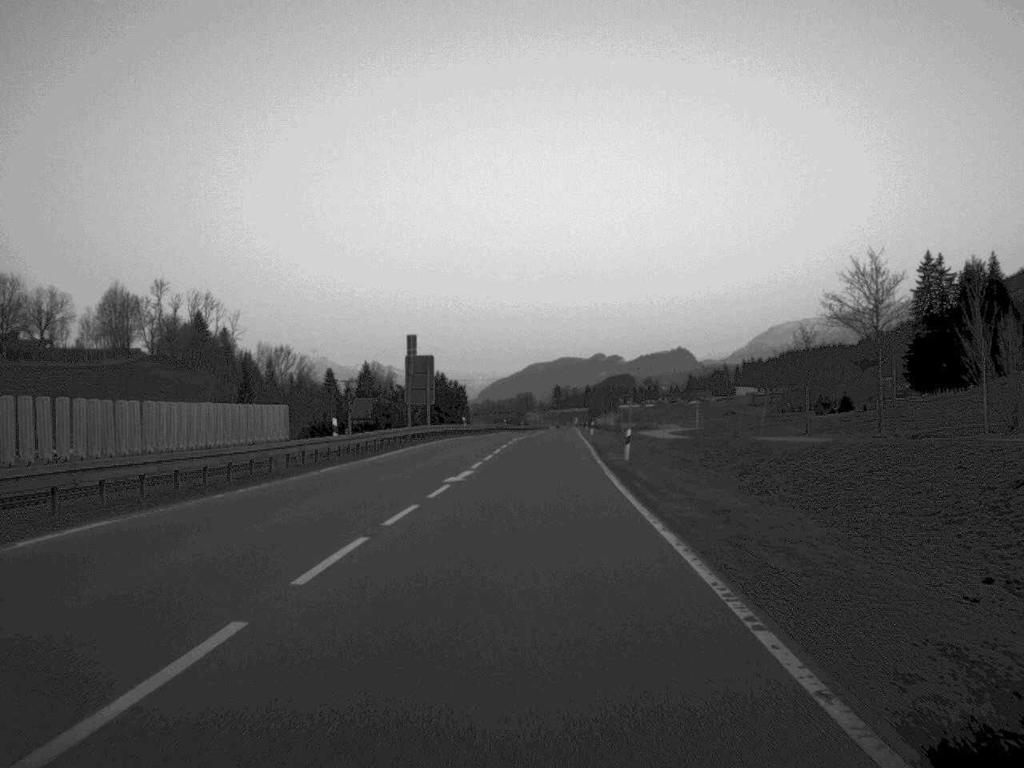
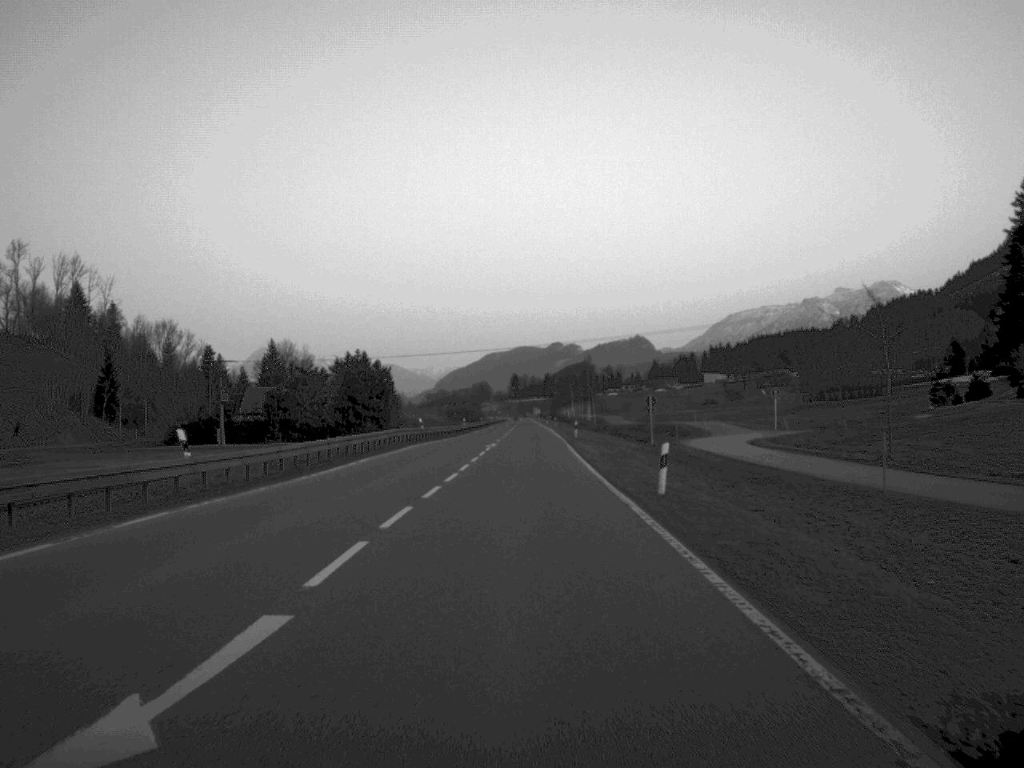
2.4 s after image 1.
(+1.3, +65.1) m; +2°
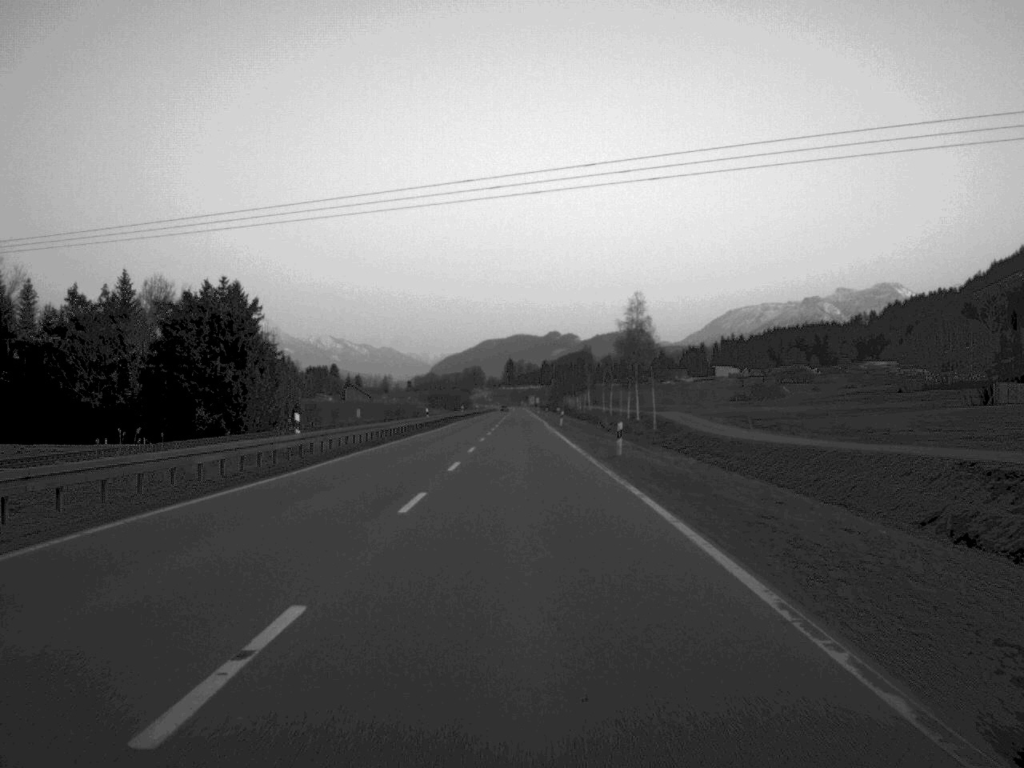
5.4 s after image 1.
(+0.2, +88.6) m; 0°
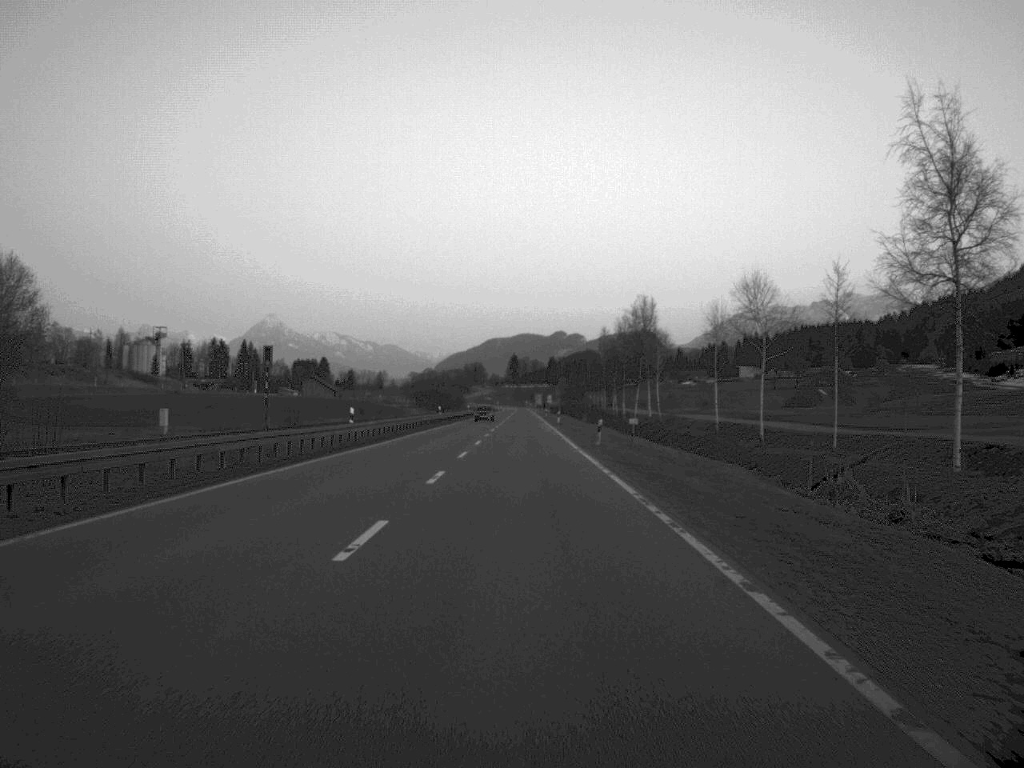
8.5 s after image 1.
(-0.2, +89.1) m; 0°
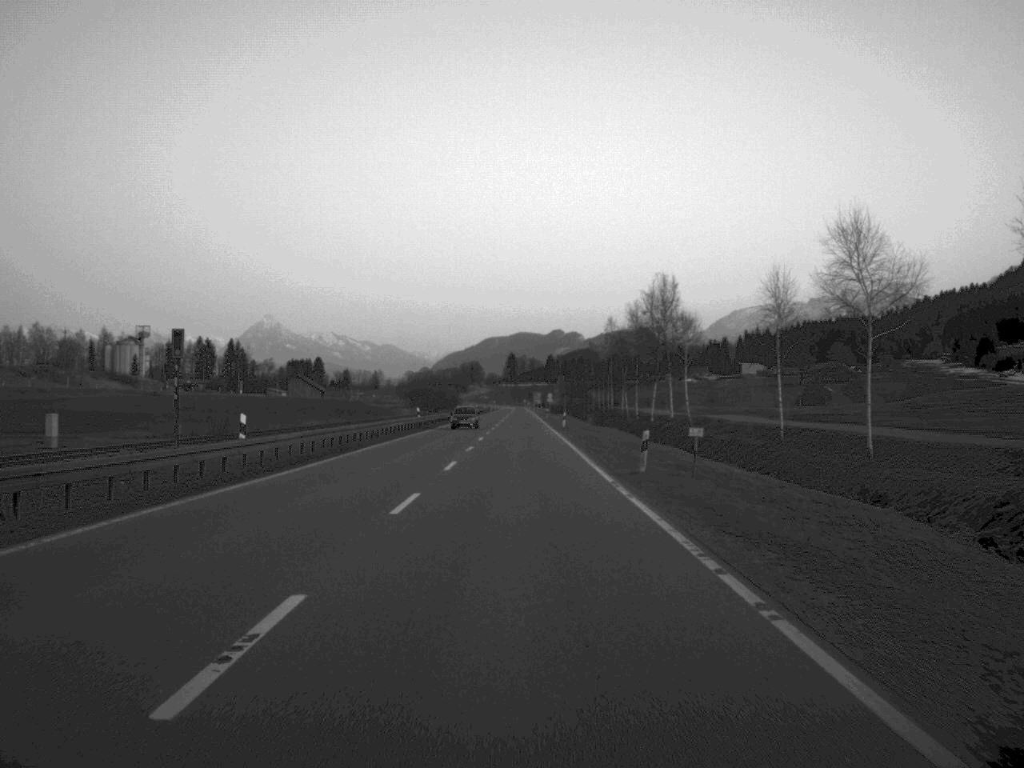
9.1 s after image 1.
(0.0, +17.6) m; 0°
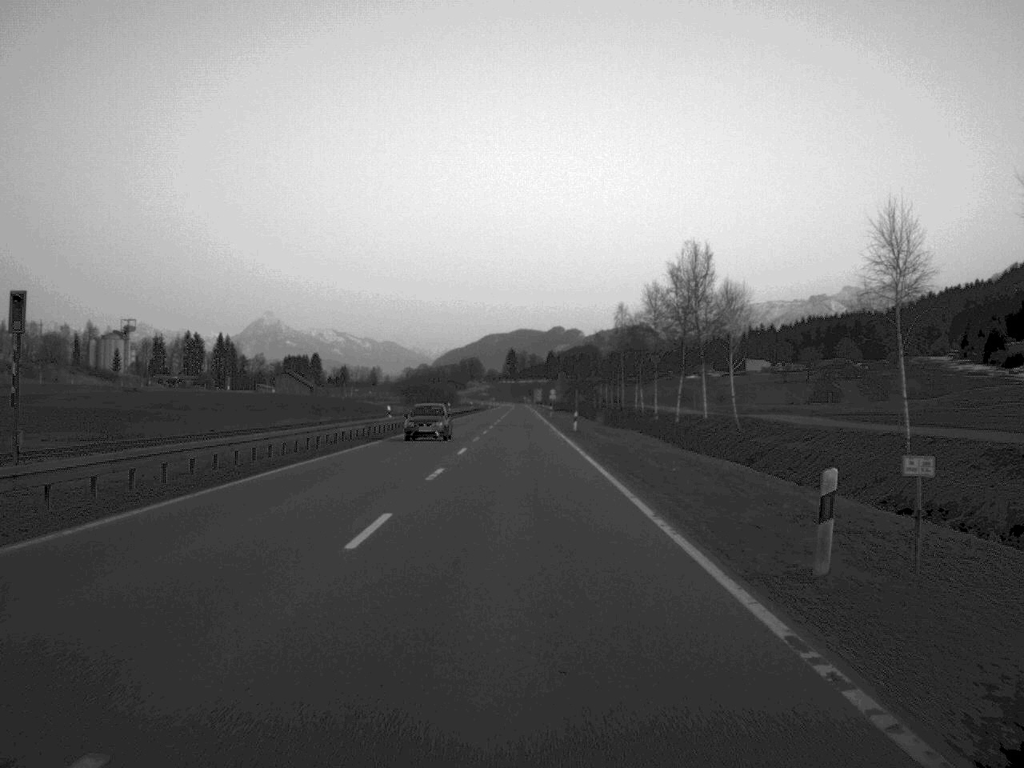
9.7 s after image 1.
(0.0, +16.8) m; 0°
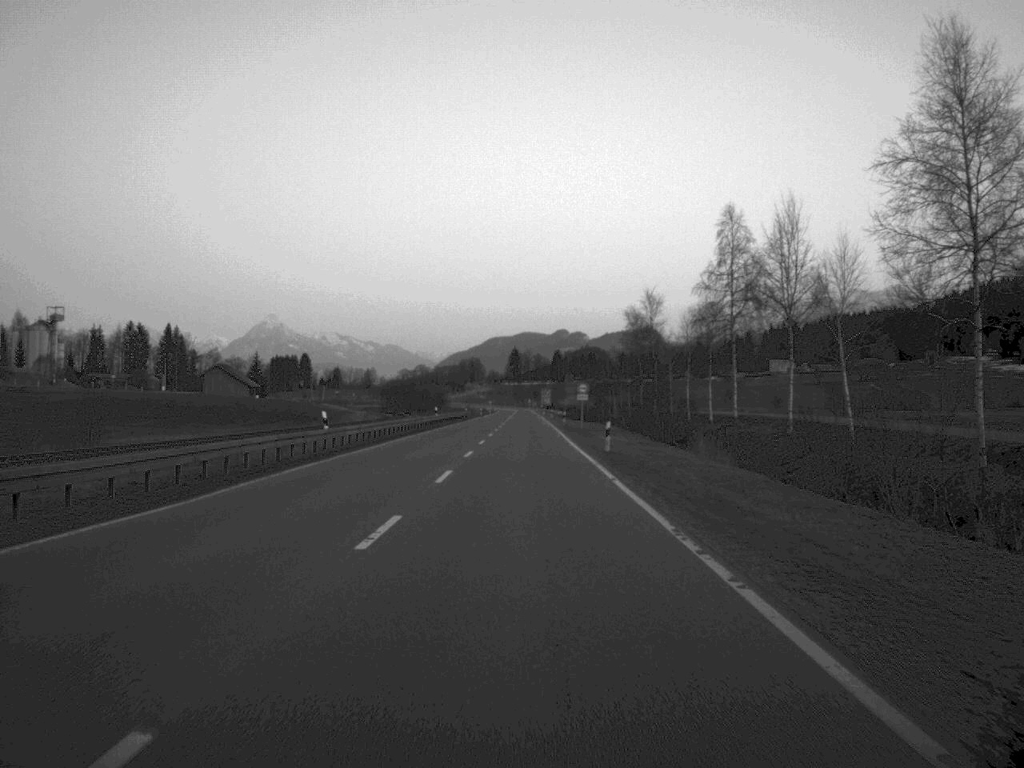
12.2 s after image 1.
(-0.1, +71.0) m; 0°
